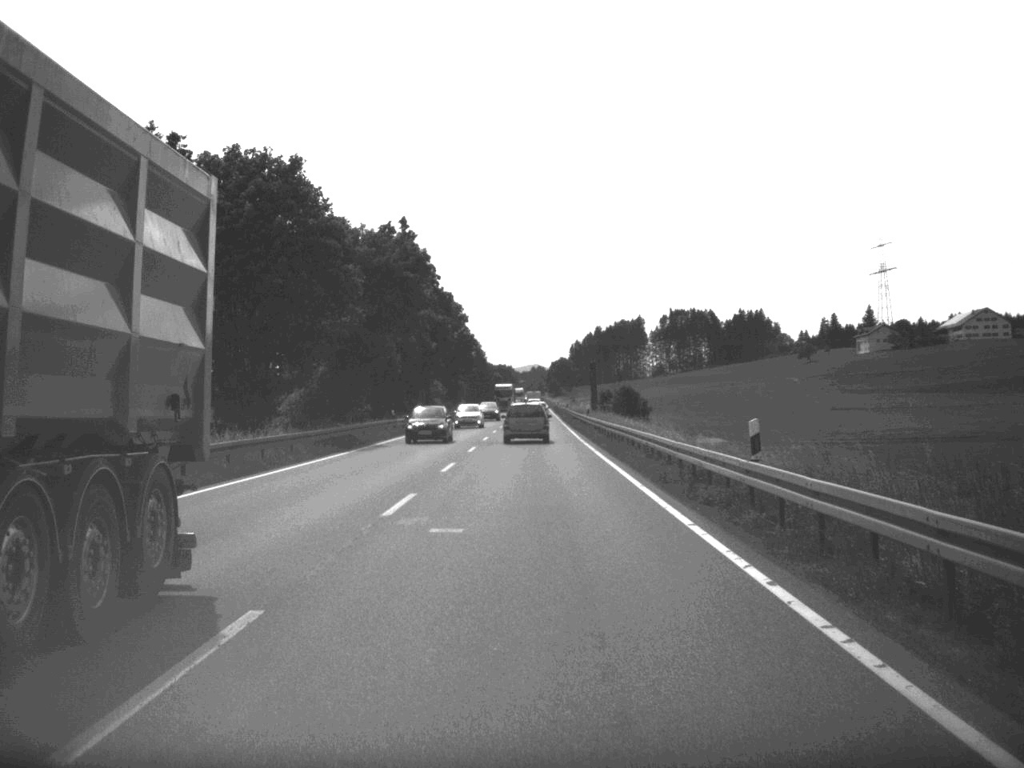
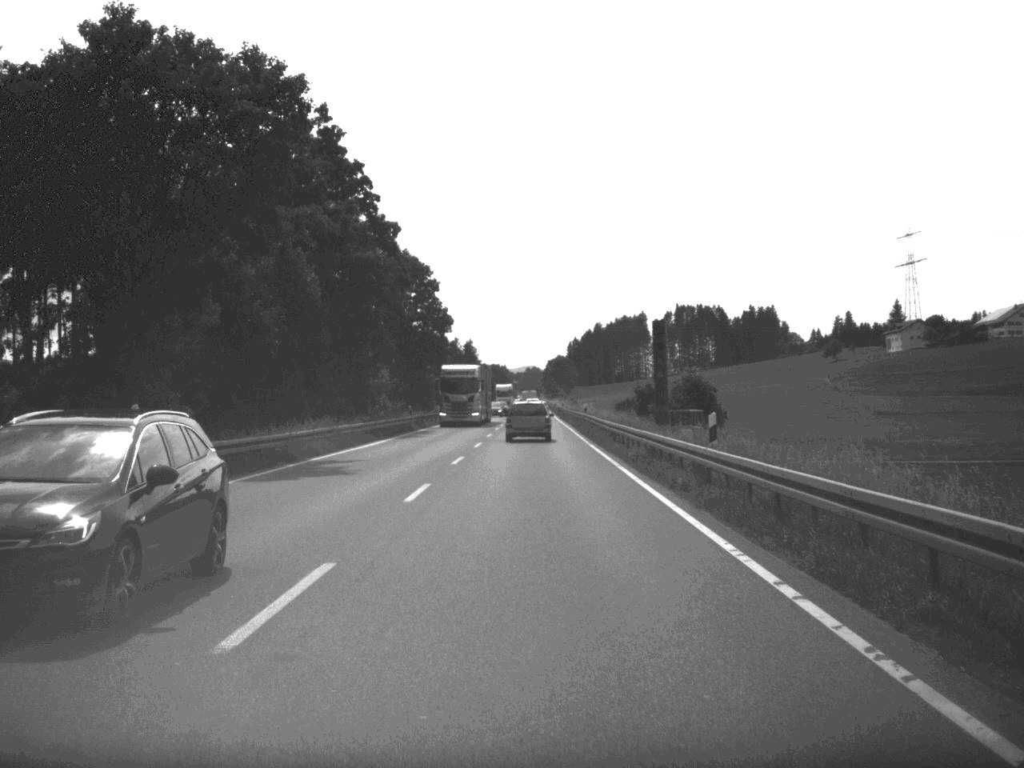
(+0.1, +44.8) m; 0°
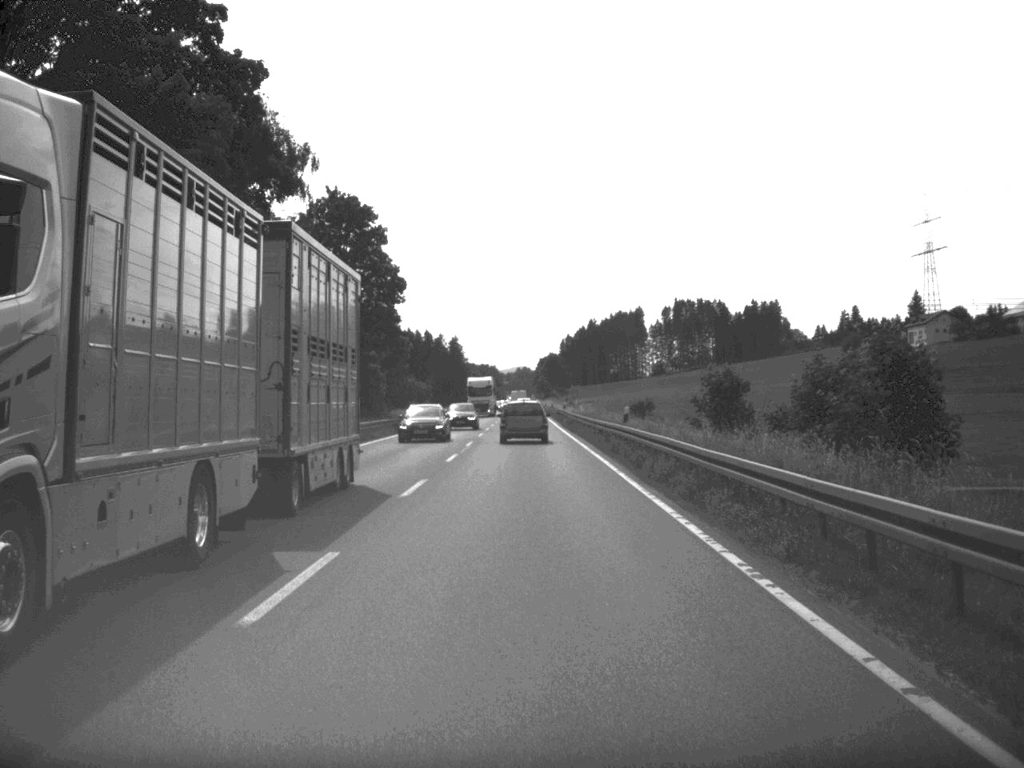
(+0.2, +34.4) m; 0°
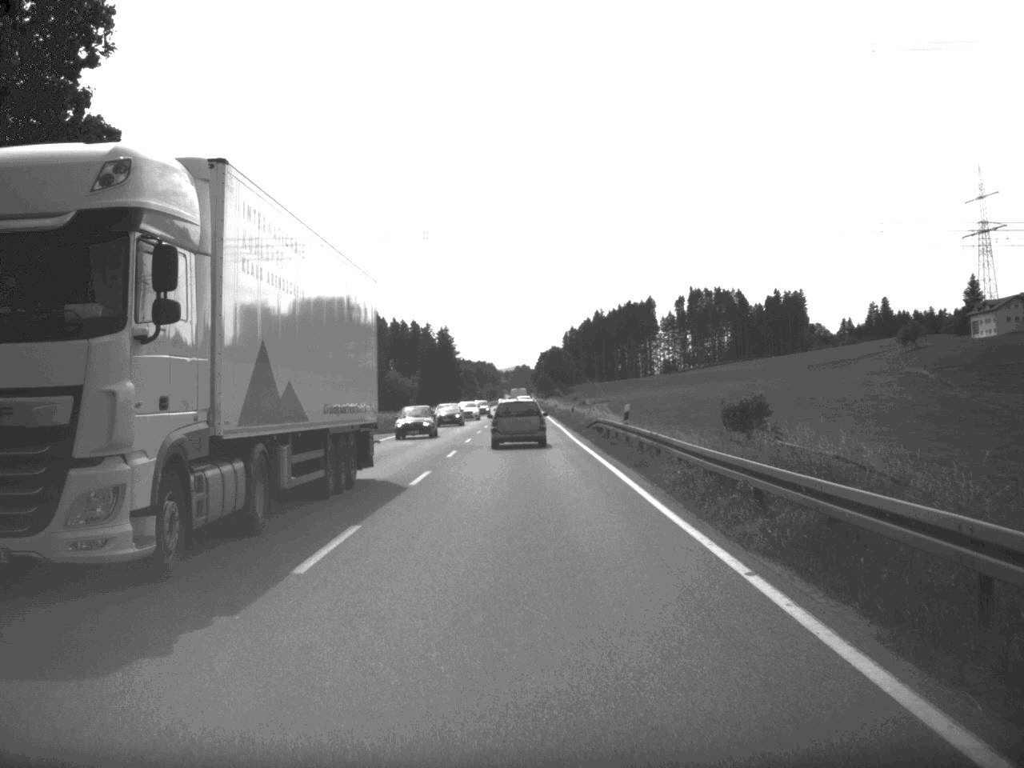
(-0.1, +56.0) m; 0°
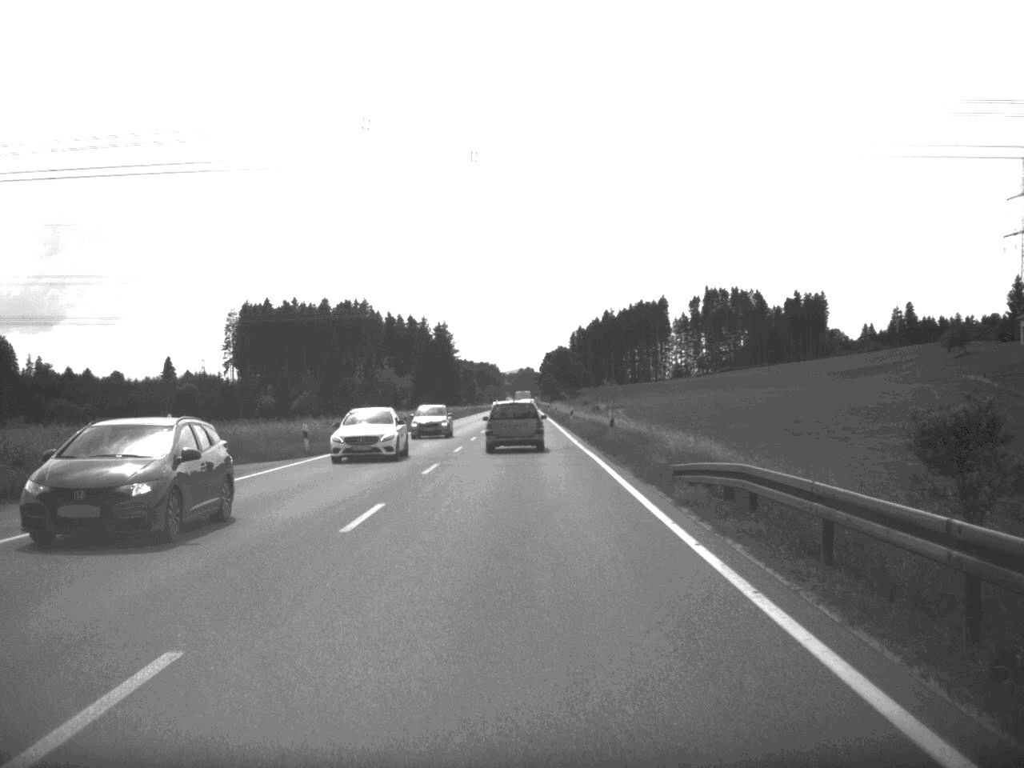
(0.0, +31.4) m; 0°
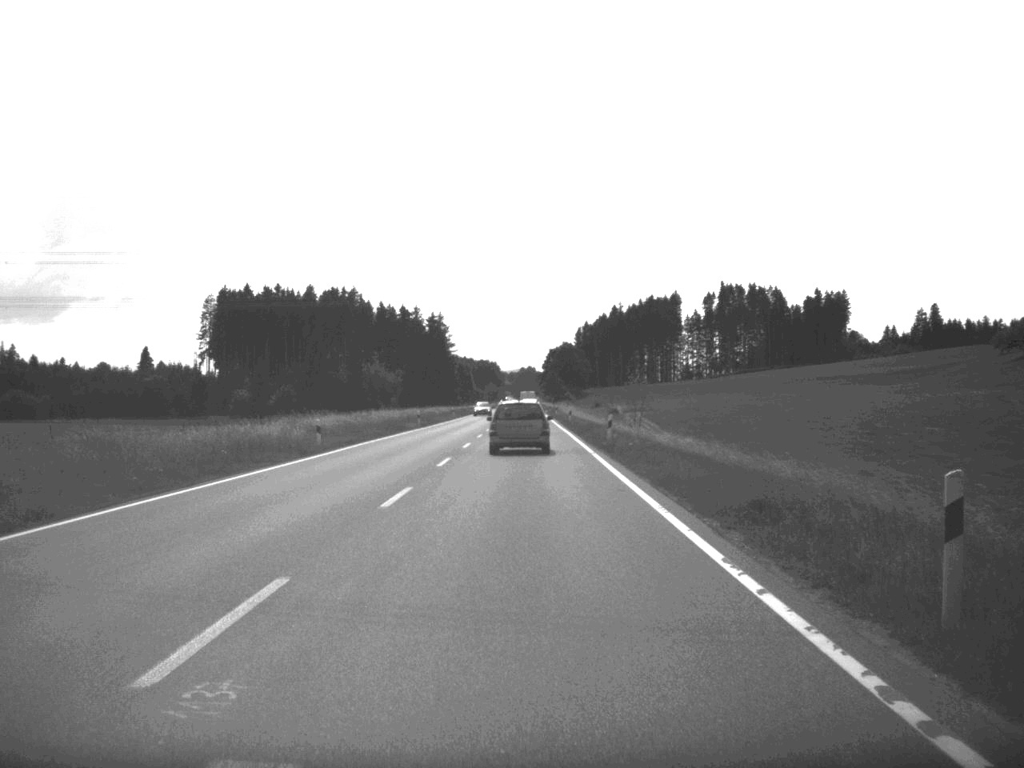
(-0.1, +32.5) m; 0°
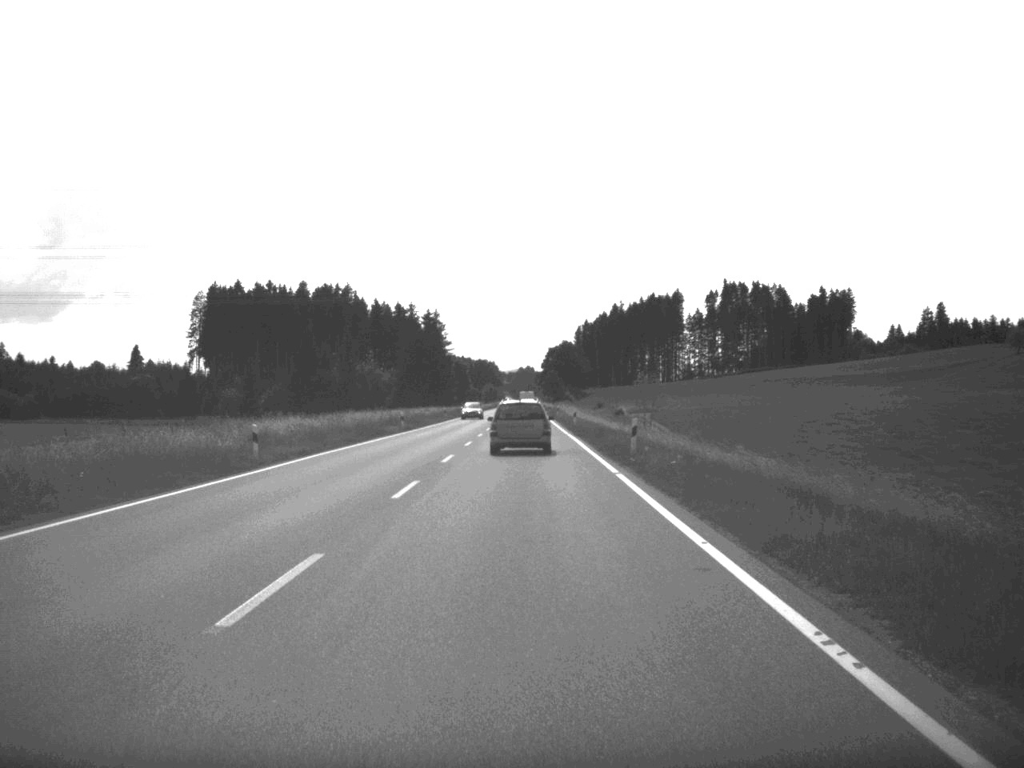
(0.0, +10.0) m; 0°
